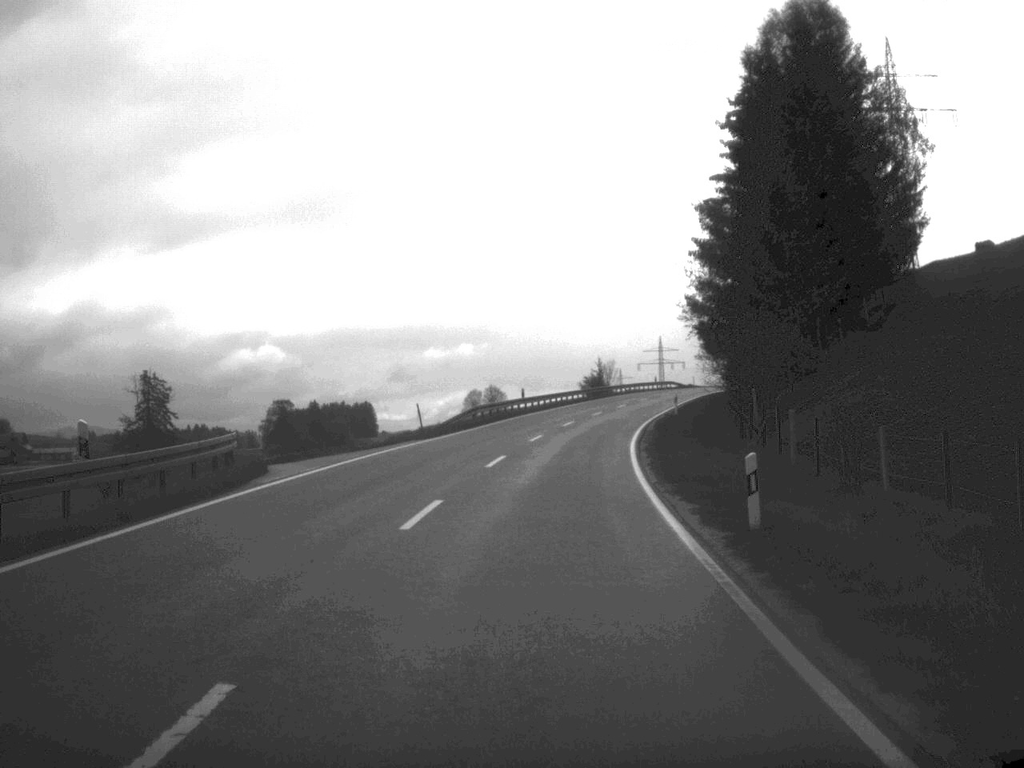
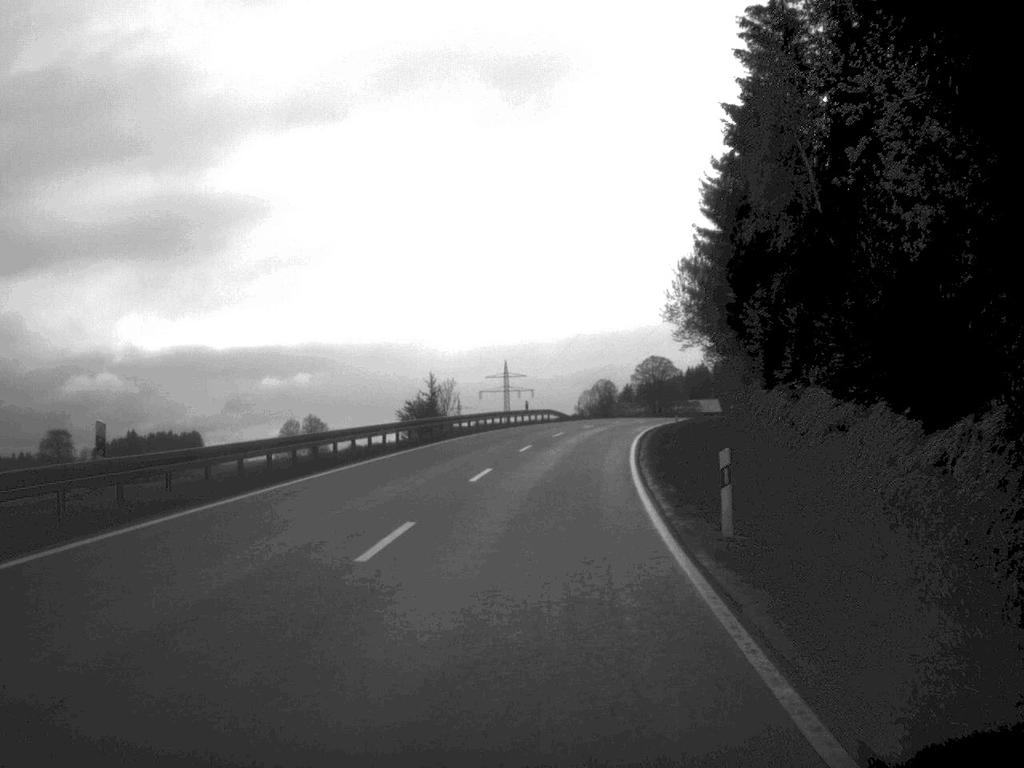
(+3.2, +48.9) m; +7°
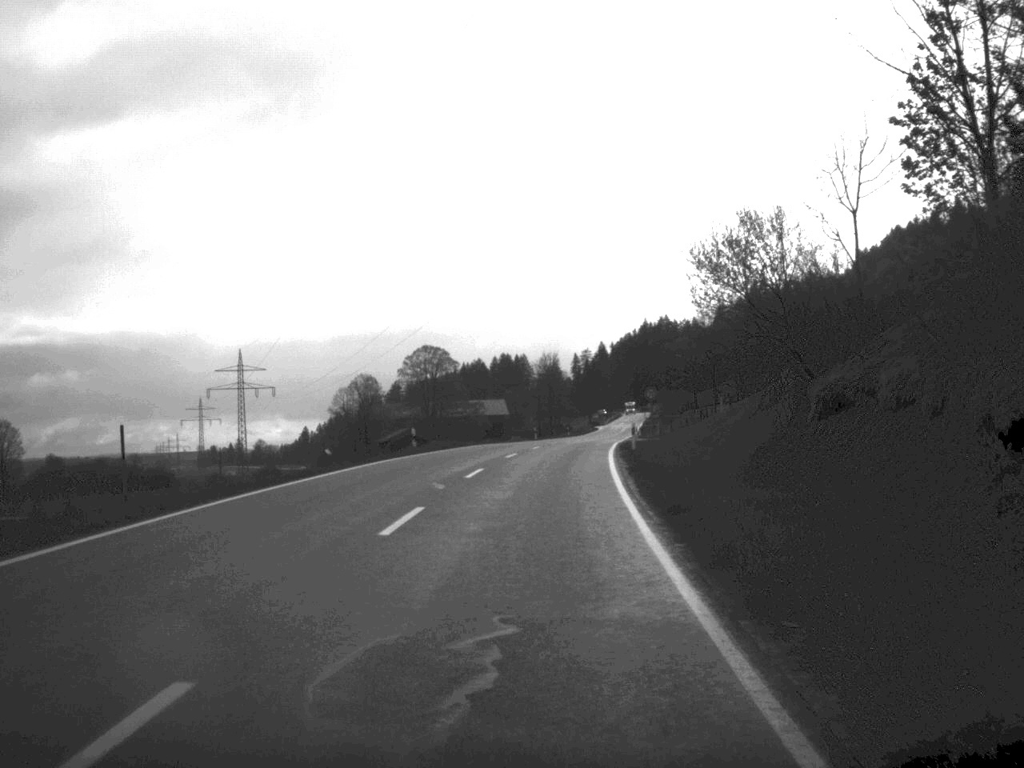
(+6.0, +66.7) m; +10°
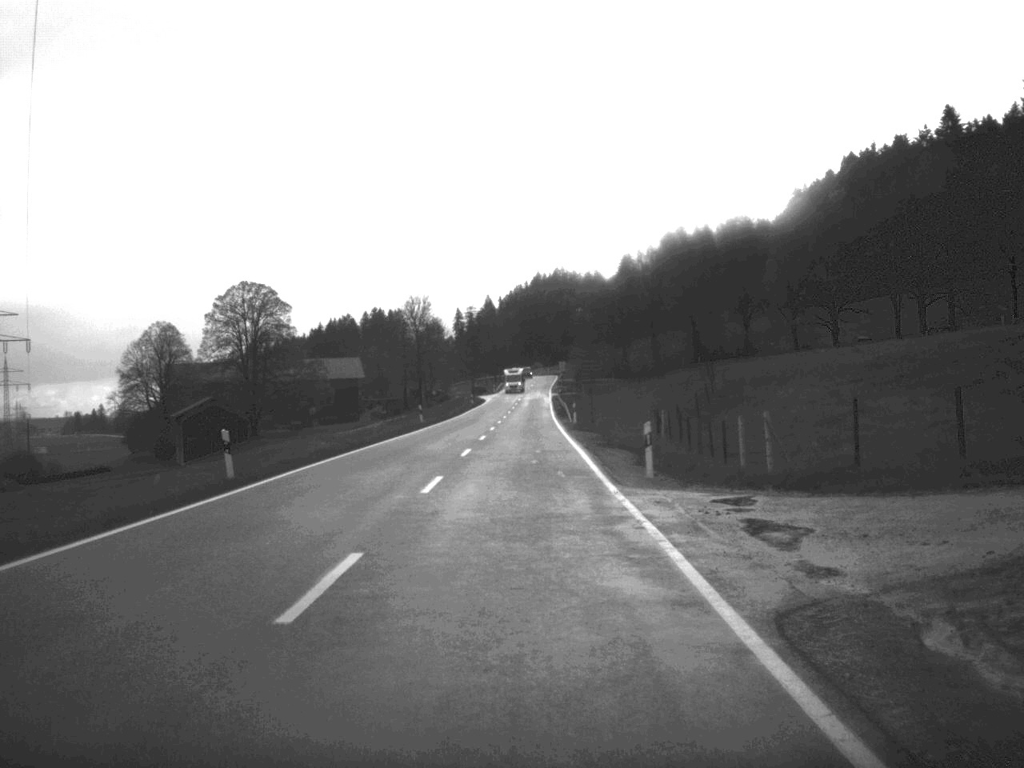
(+3.9, +75.9) m; +5°
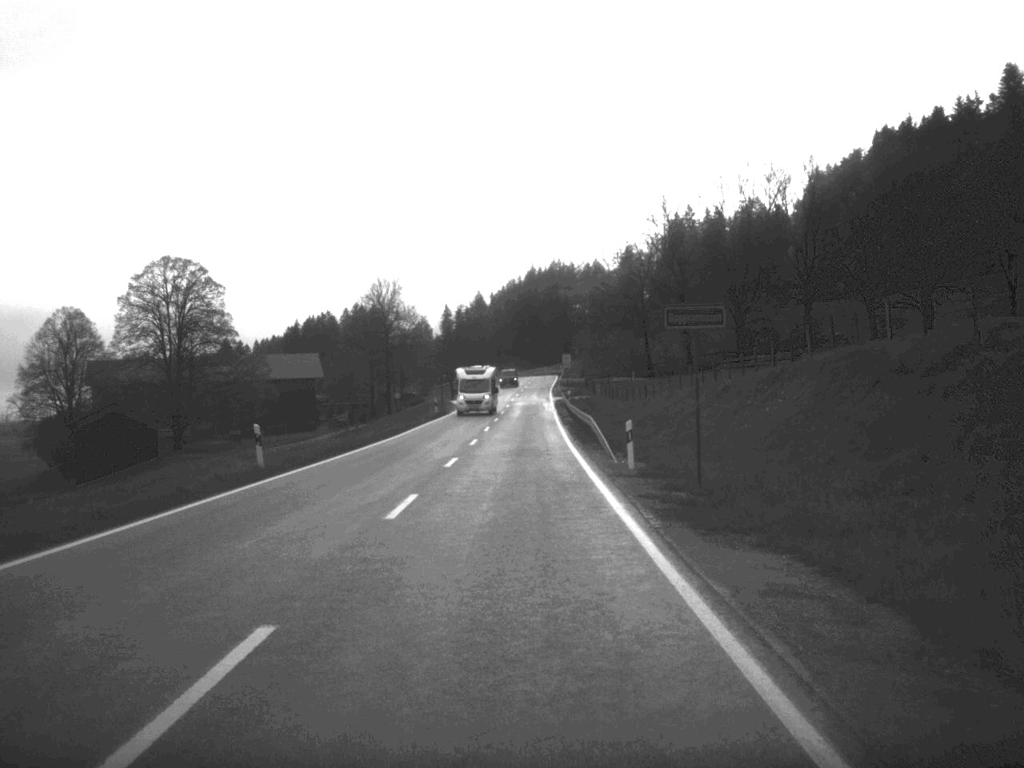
(+0.1, +39.0) m; 0°
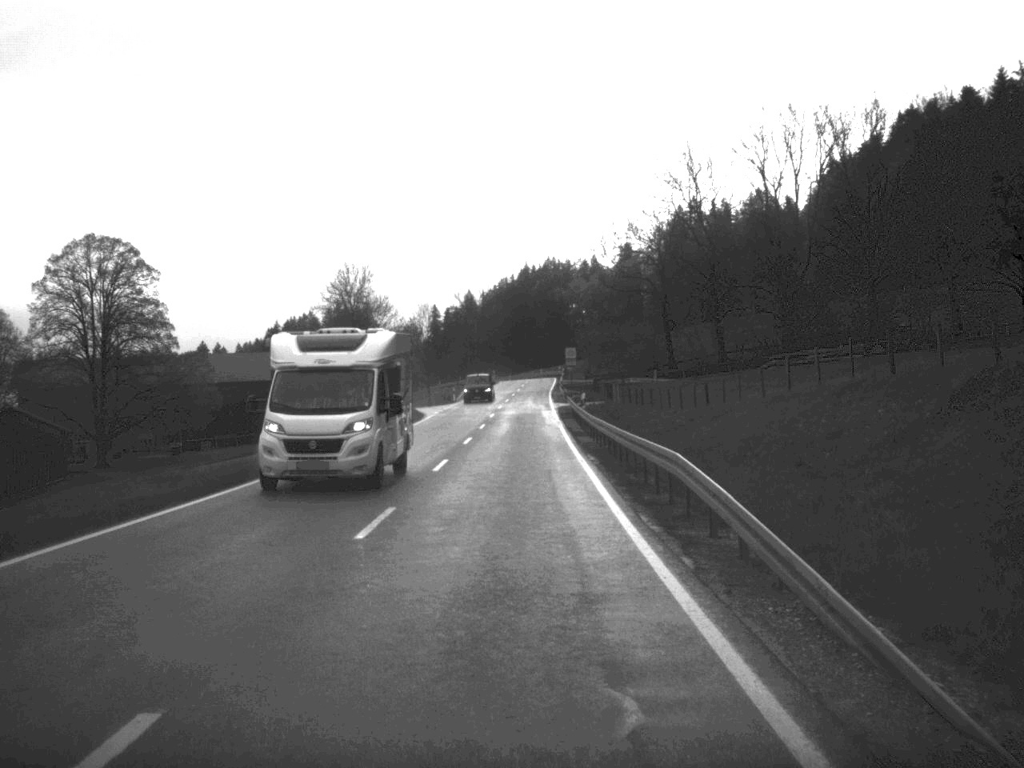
(0.0, +25.7) m; 0°
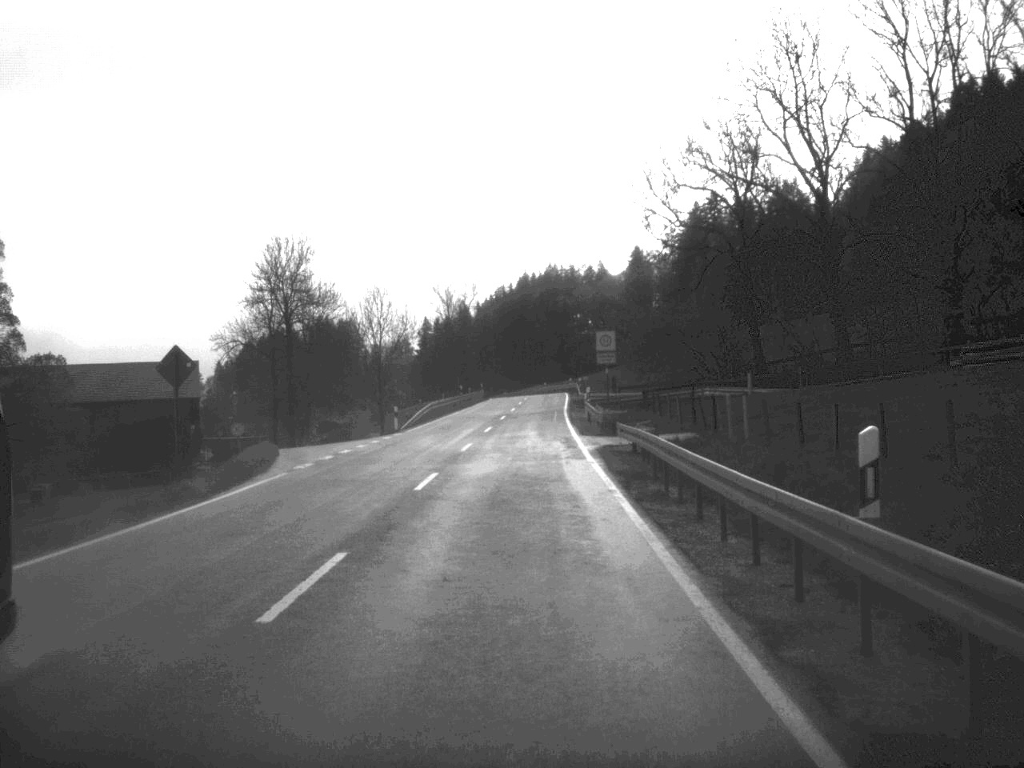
(0.0, +40.4) m; 0°
